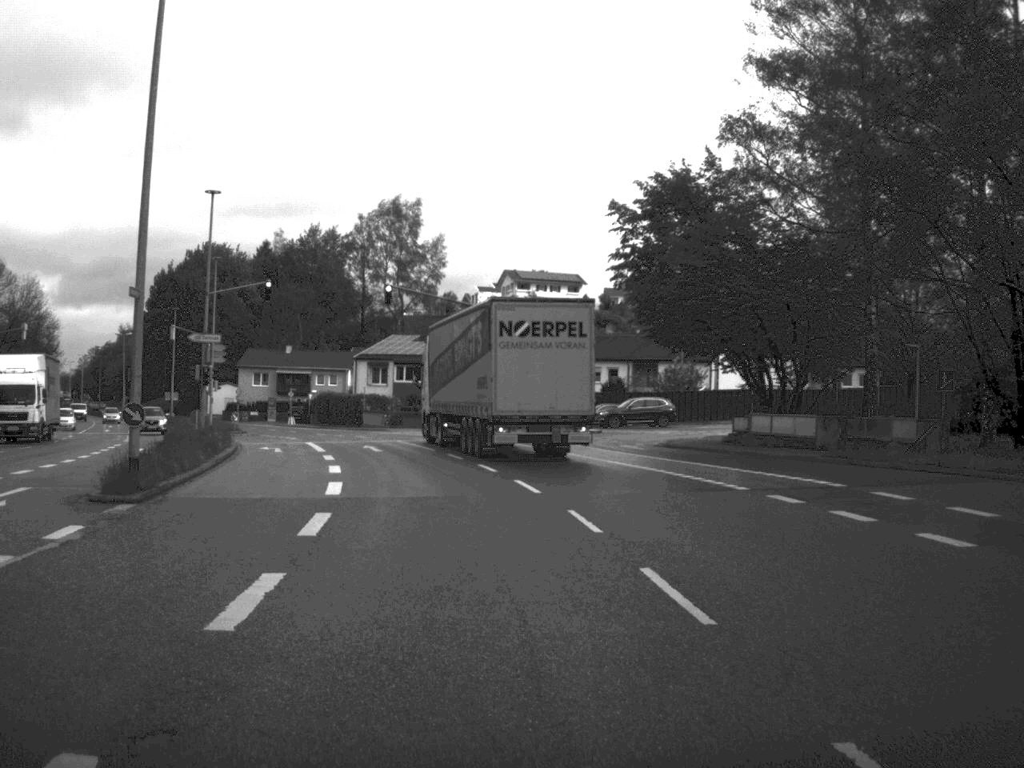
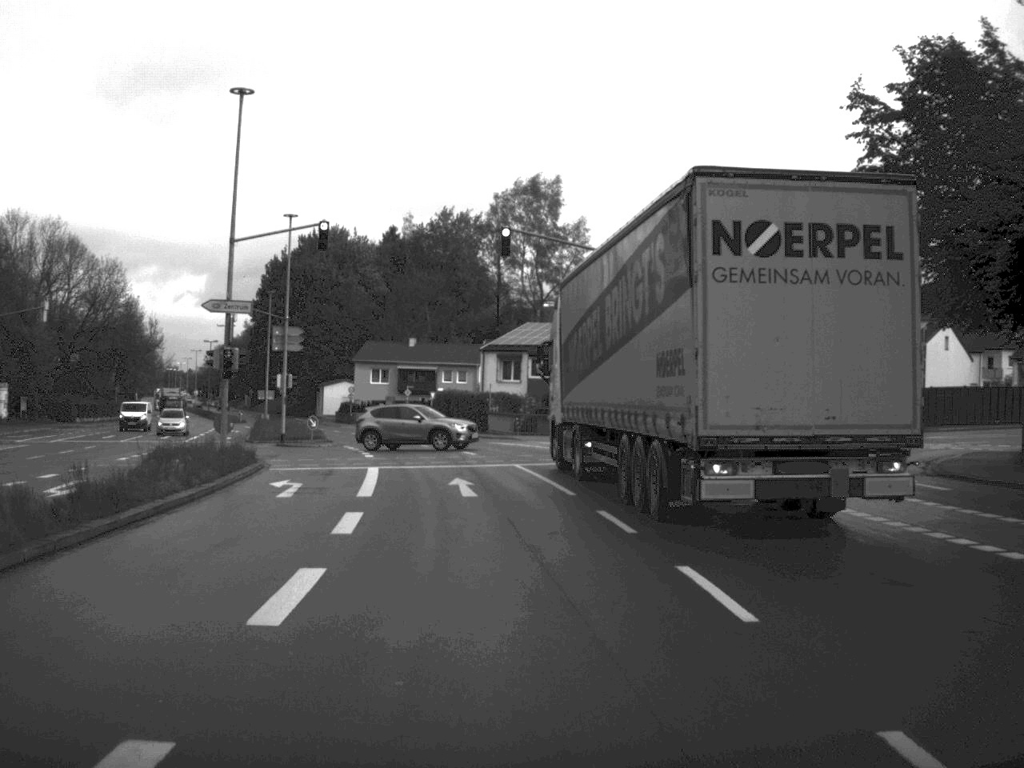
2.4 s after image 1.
(-1.0, +17.7) m; -7°
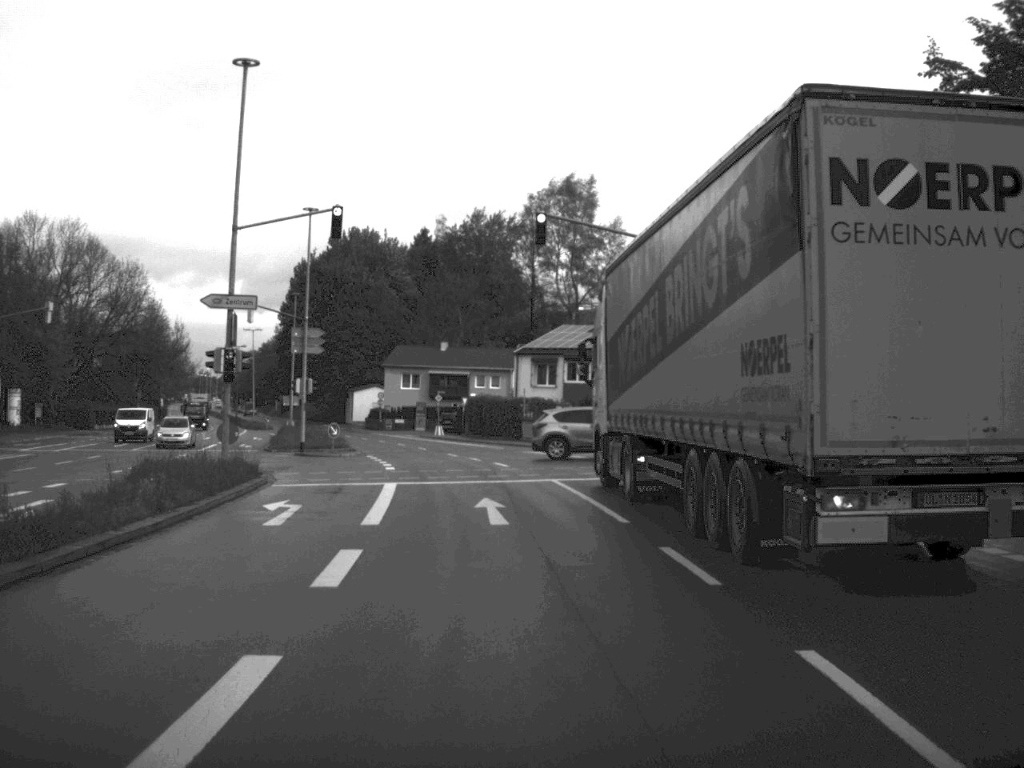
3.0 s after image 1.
(-0.1, +3.8) m; -2°
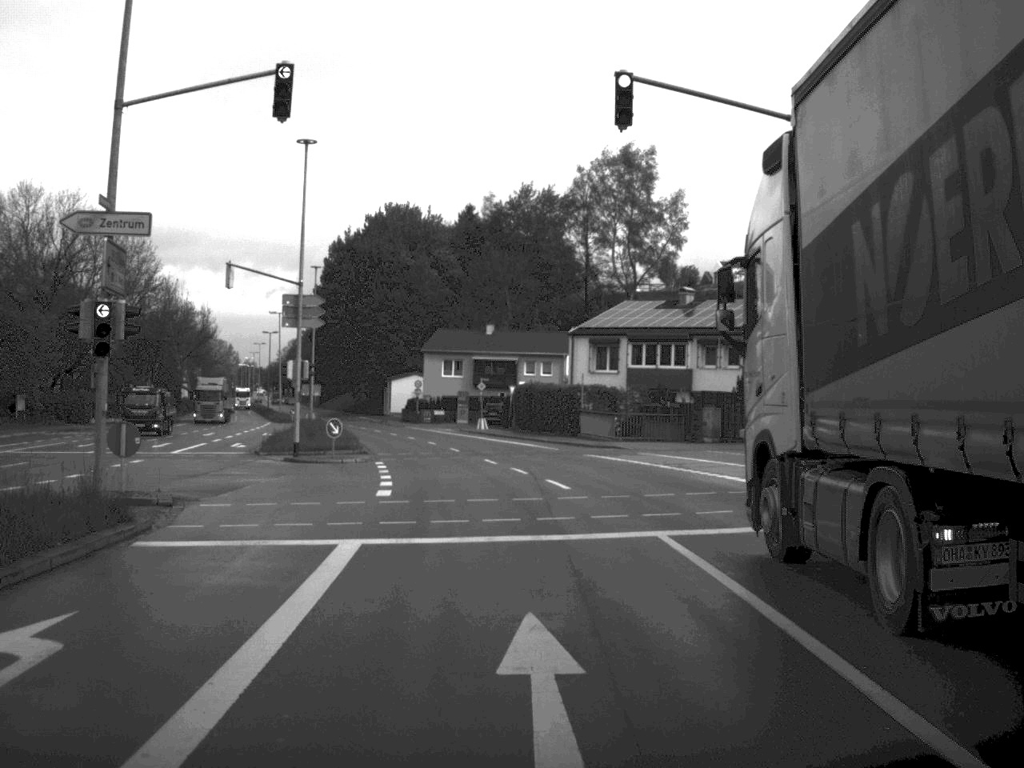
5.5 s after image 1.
(-0.3, +12.6) m; -2°
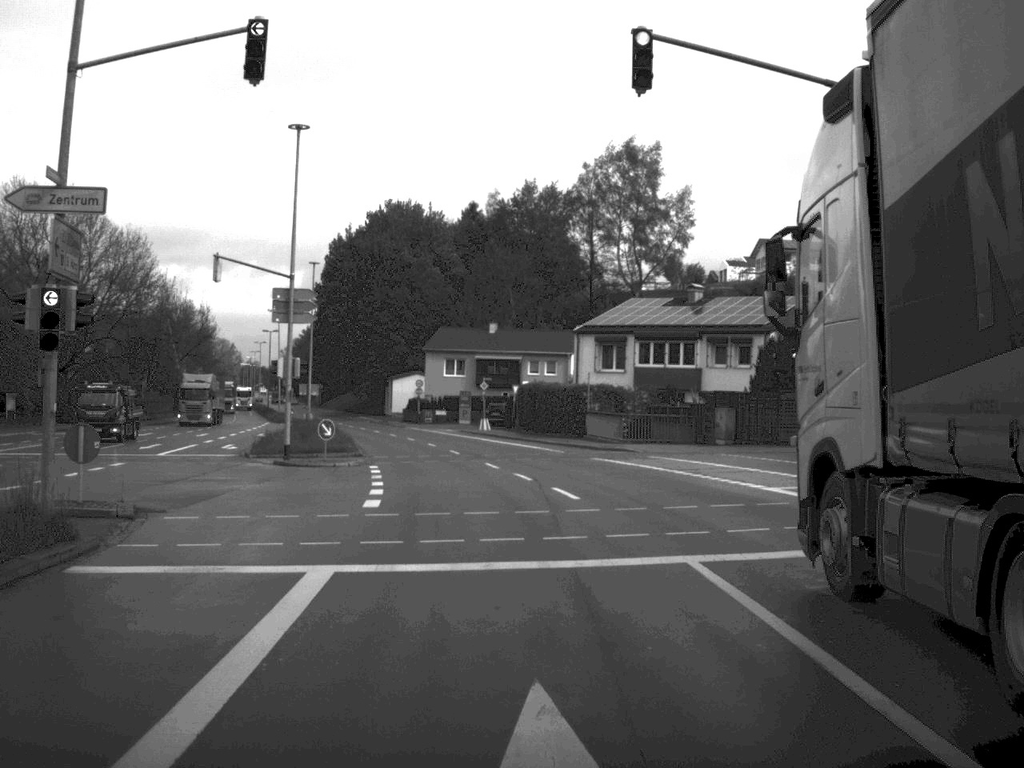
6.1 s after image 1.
(0.0, +2.3) m; 0°
